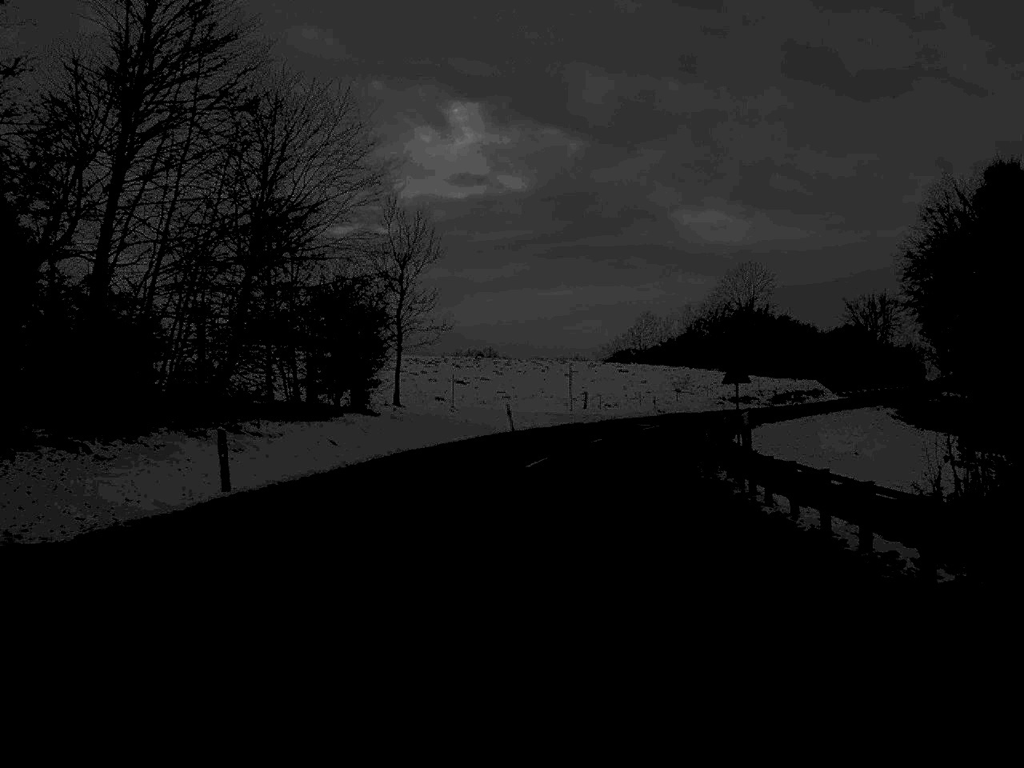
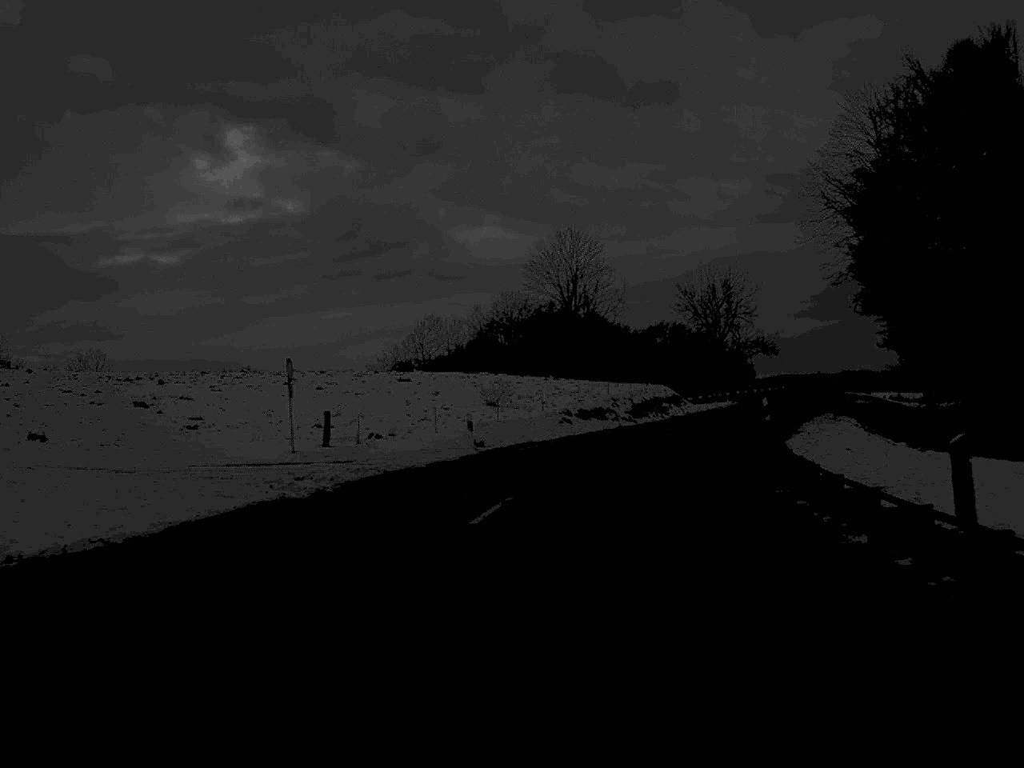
(+2.6, +35.8) m; +10°
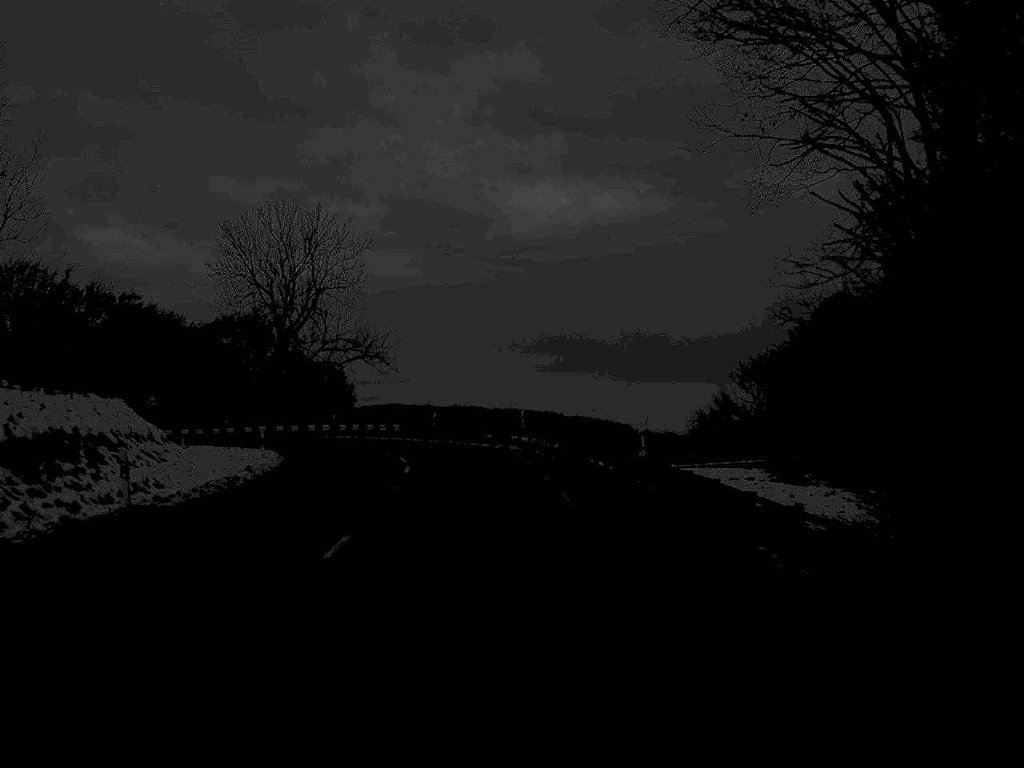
(+11.7, +60.6) m; +17°
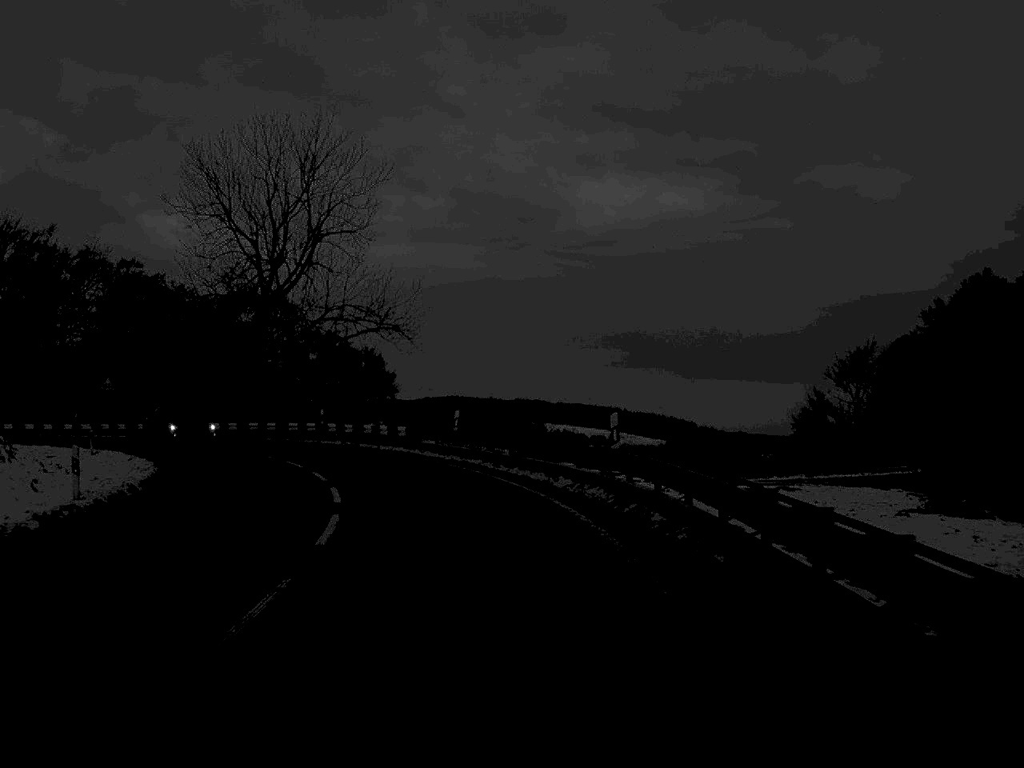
(-0.4, +22.4) m; -3°
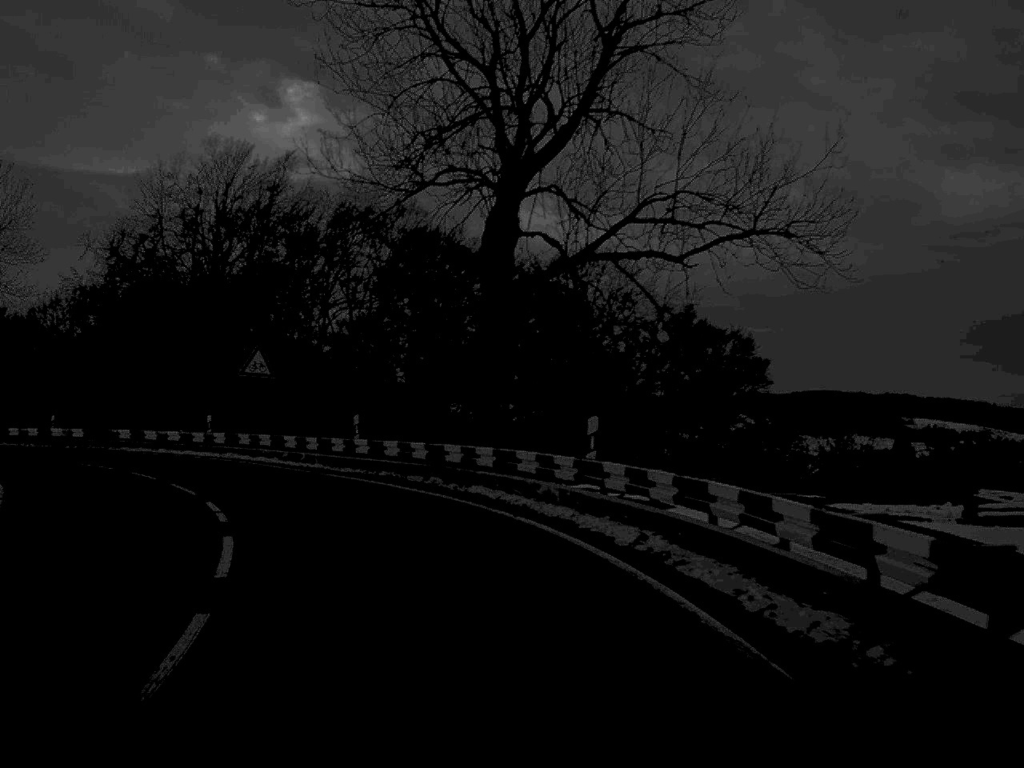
(-3.7, +31.9) m; -17°
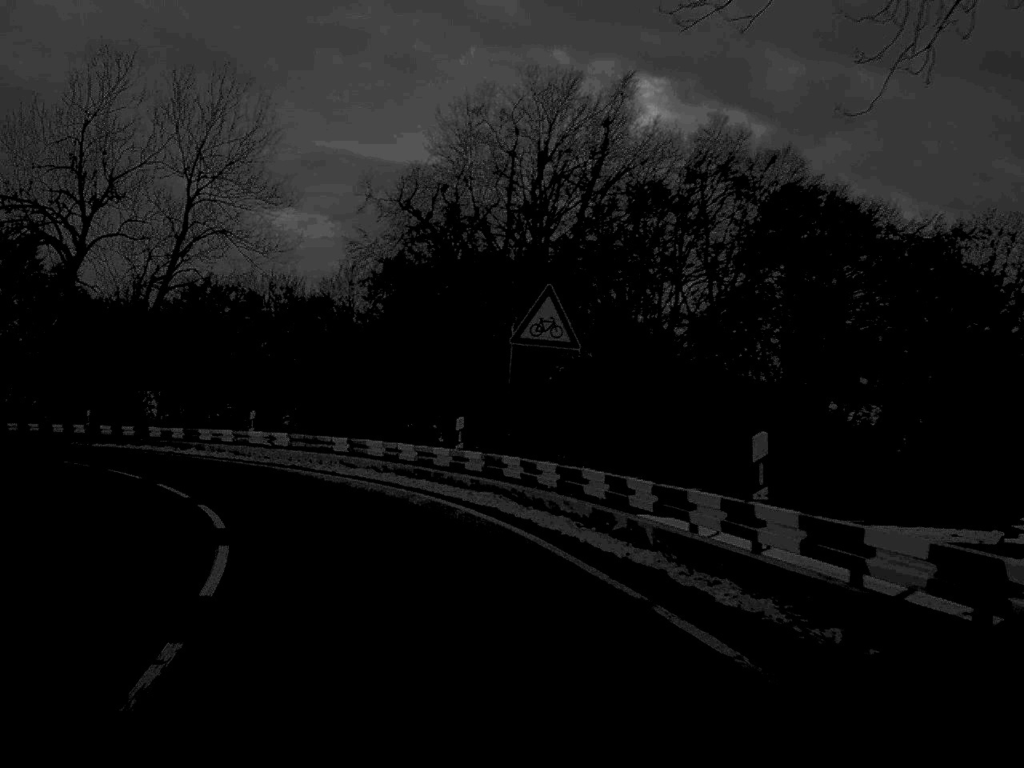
(-2.6, +18.7) m; -16°
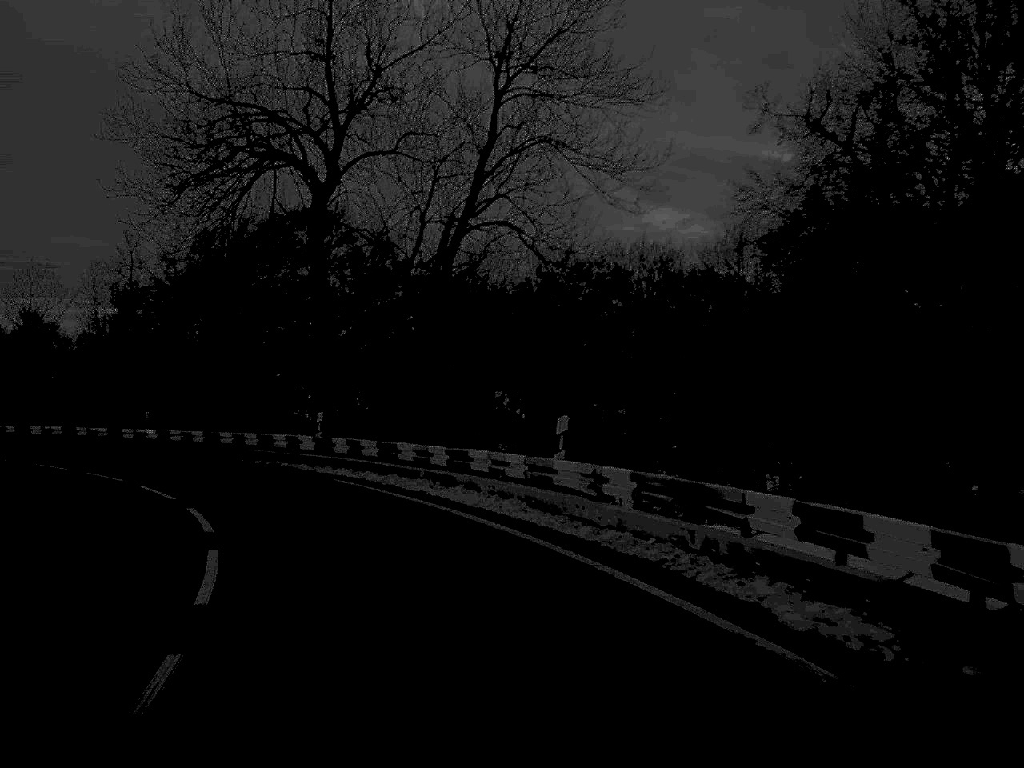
(-2.7, +18.5) m; -17°
